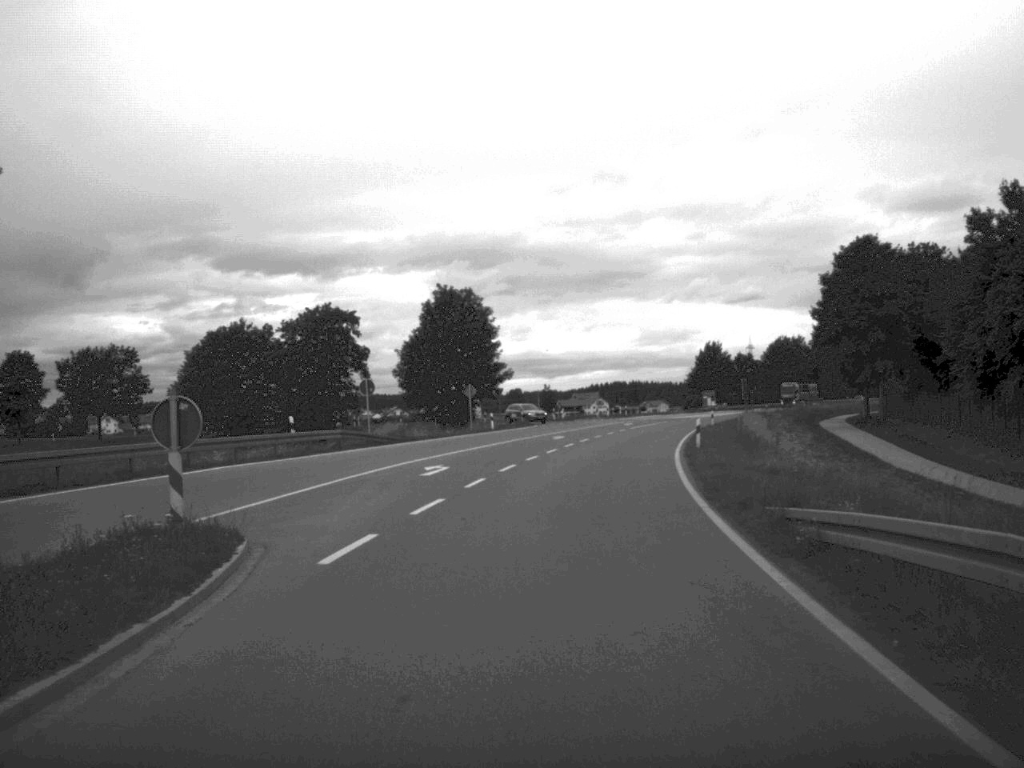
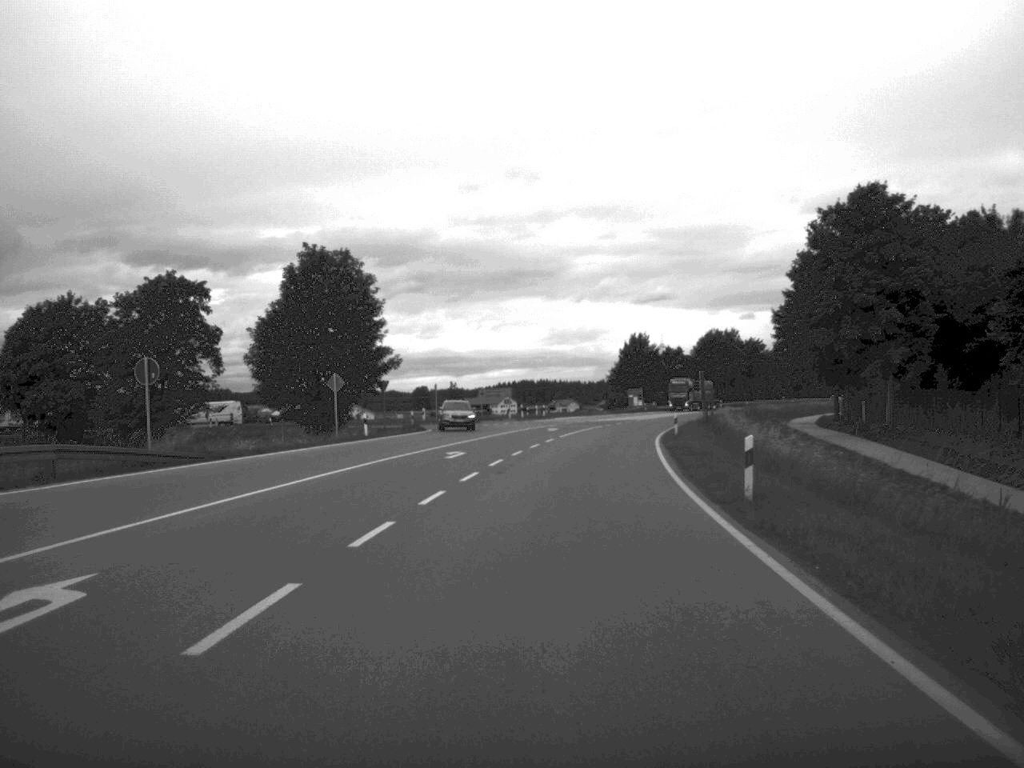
(+0.8, +22.3) m; +4°
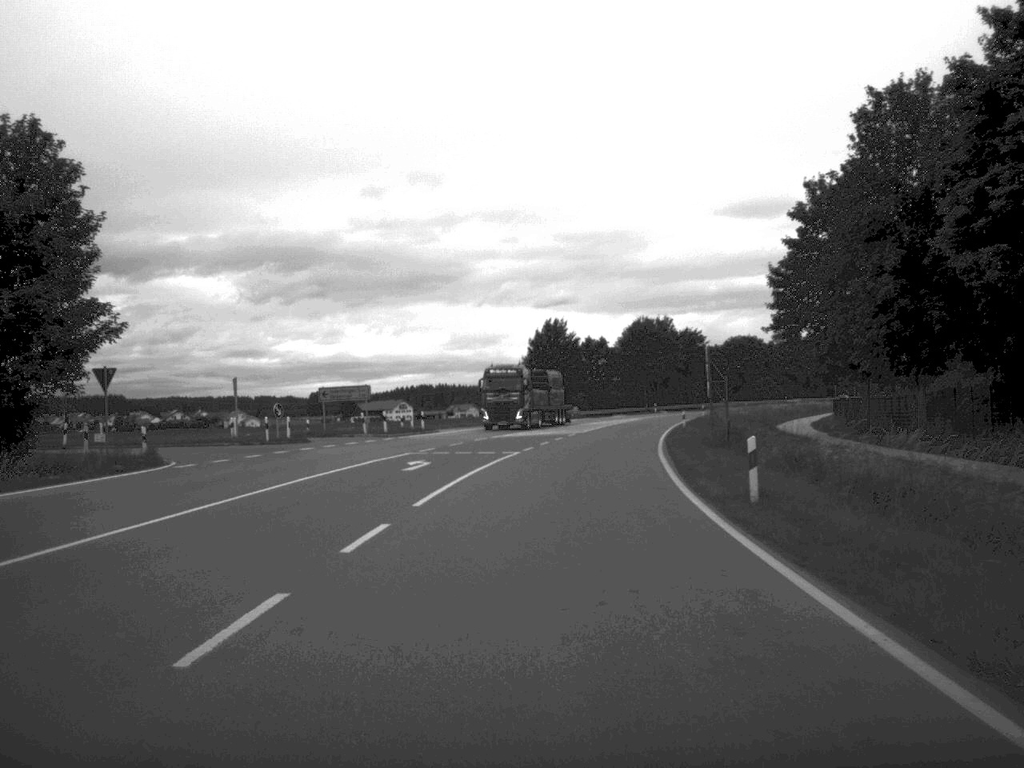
(+1.5, +35.6) m; +4°
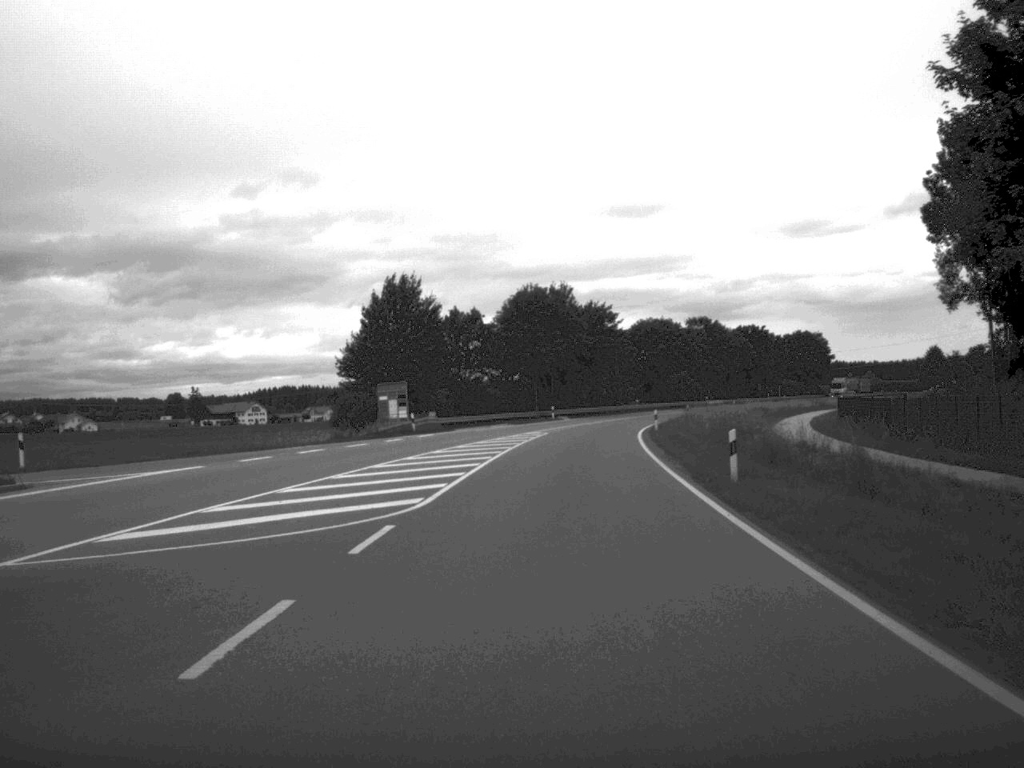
(+2.2, +45.2) m; +6°
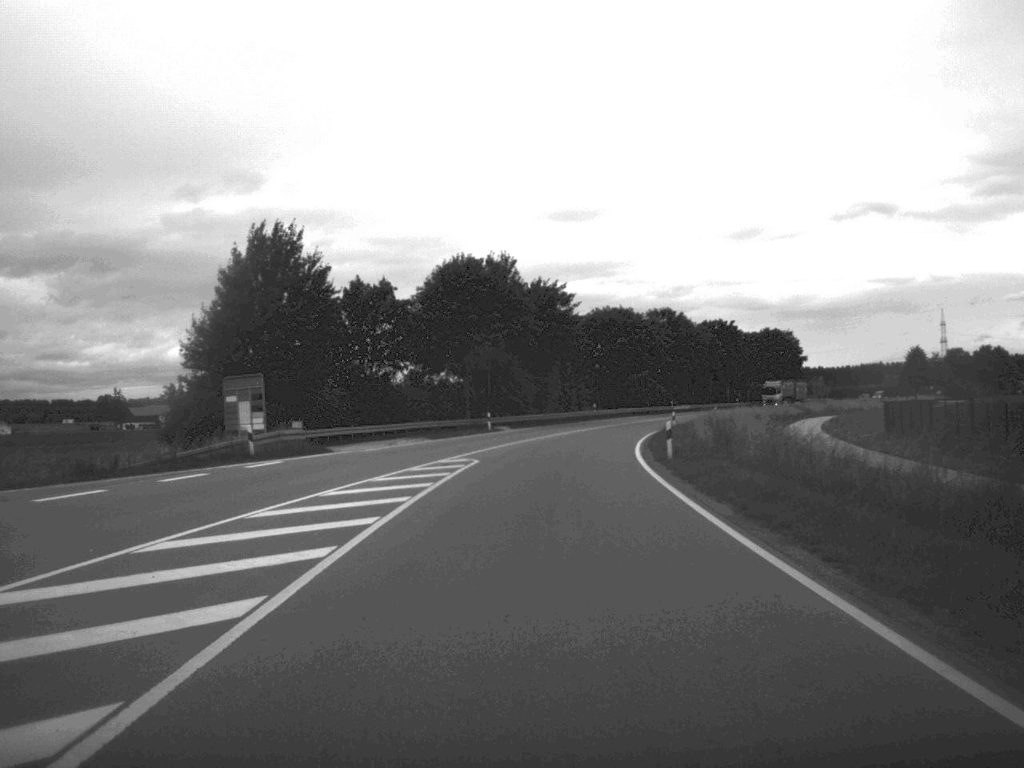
(+0.6, +25.5) m; +3°
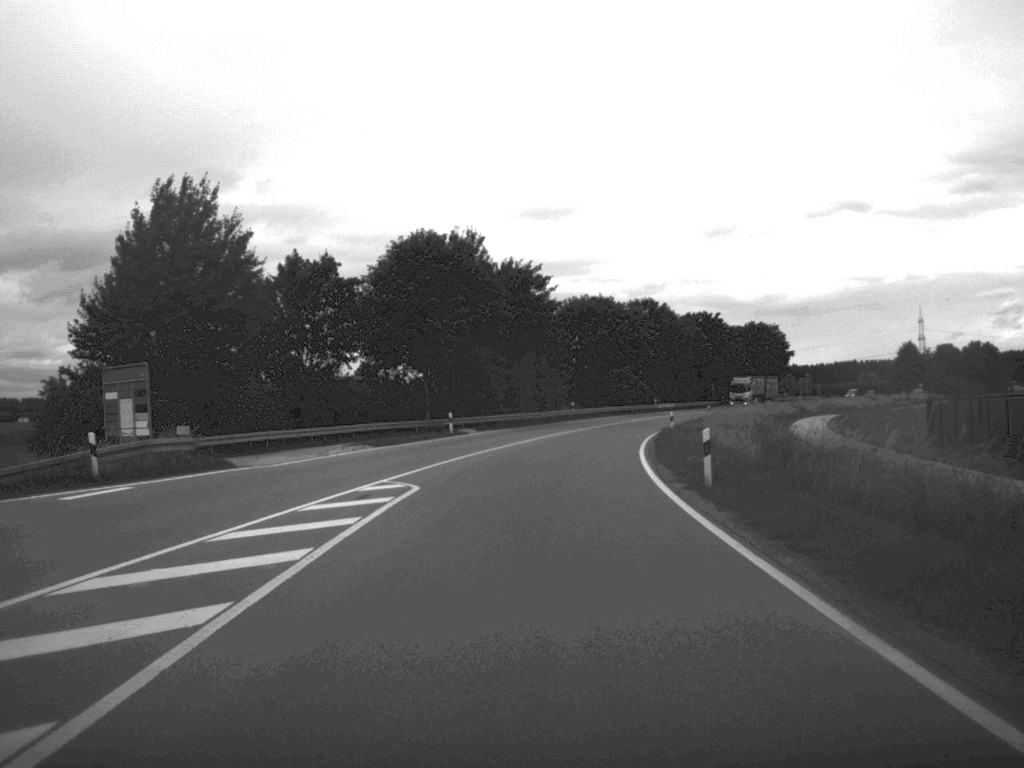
(+0.1, +11.5) m; +1°
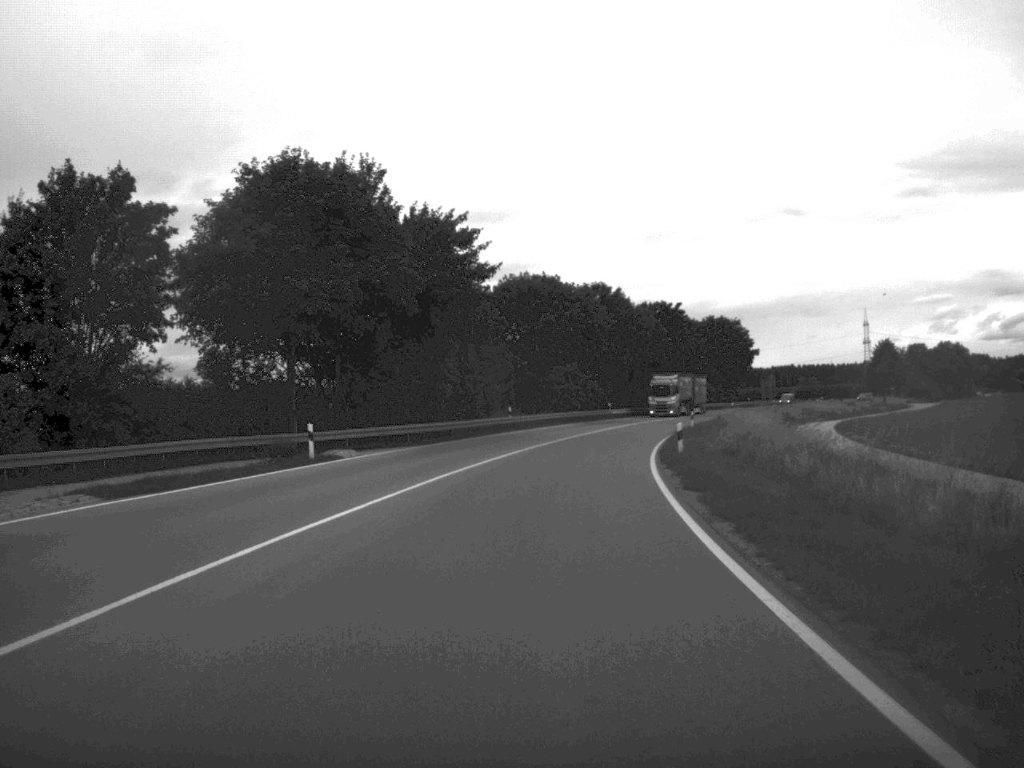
(+0.6, +23.5) m; +3°
